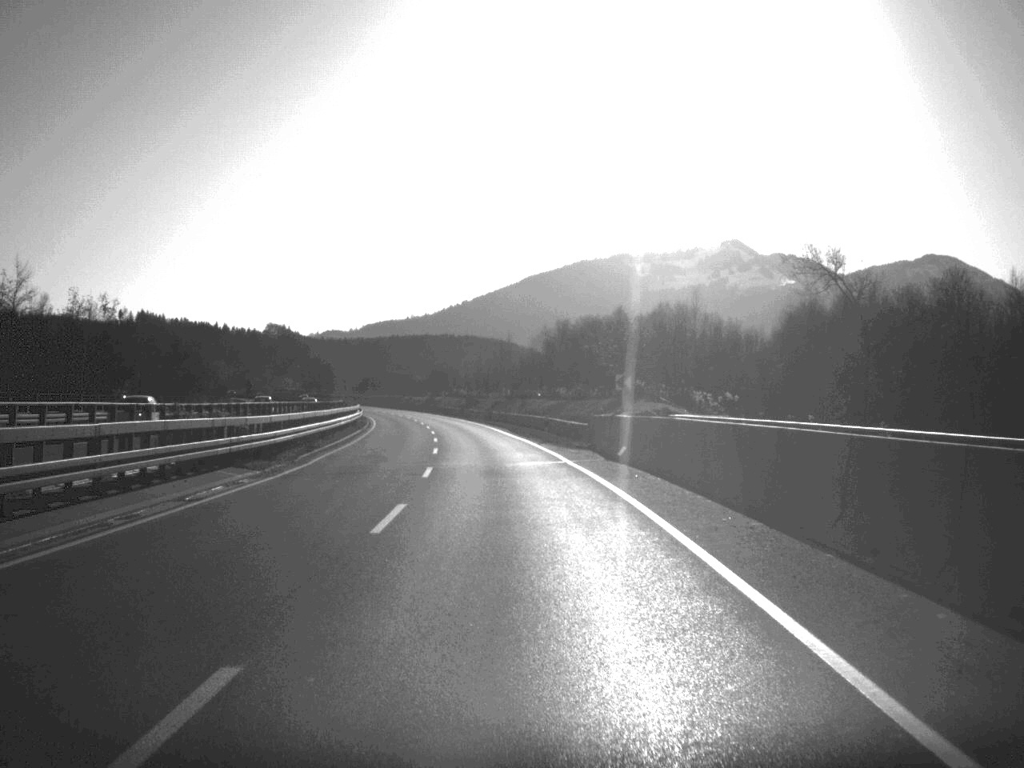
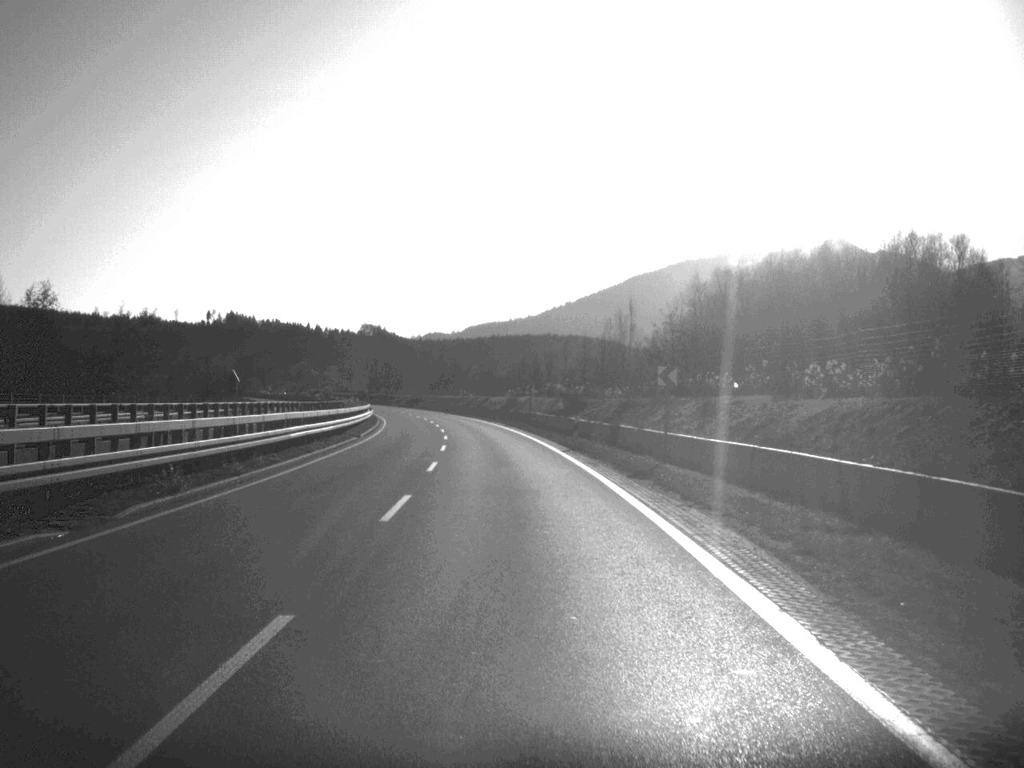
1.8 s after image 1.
(-2.4, +57.9) m; -5°
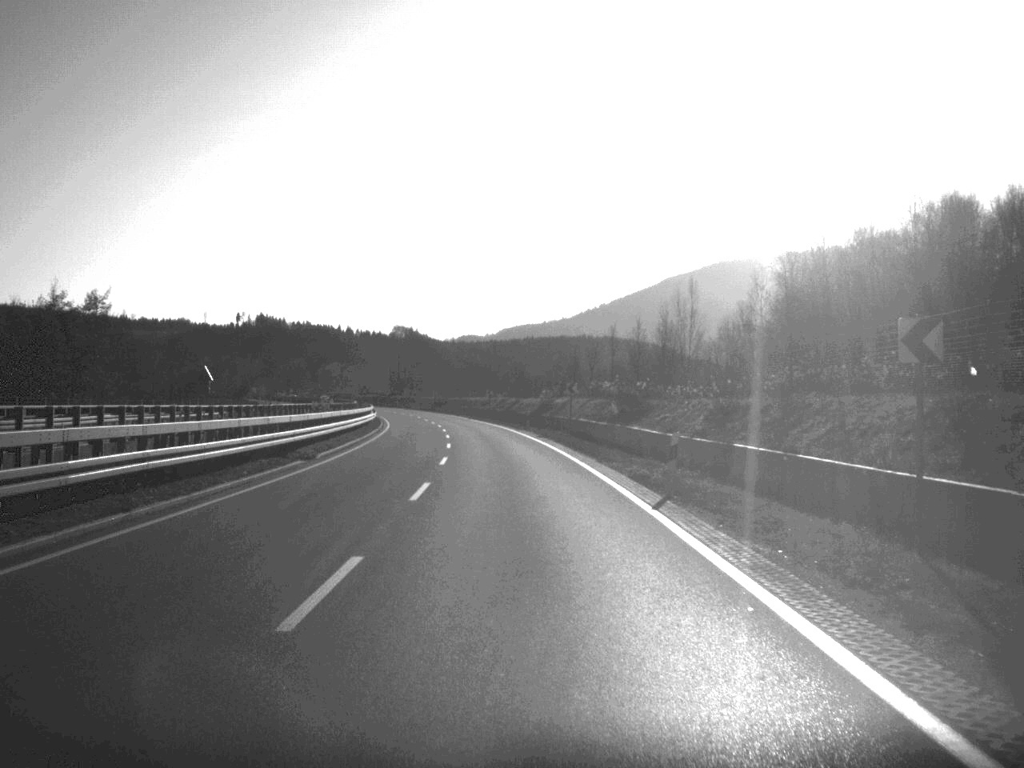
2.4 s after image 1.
(-0.3, +20.1) m; -2°
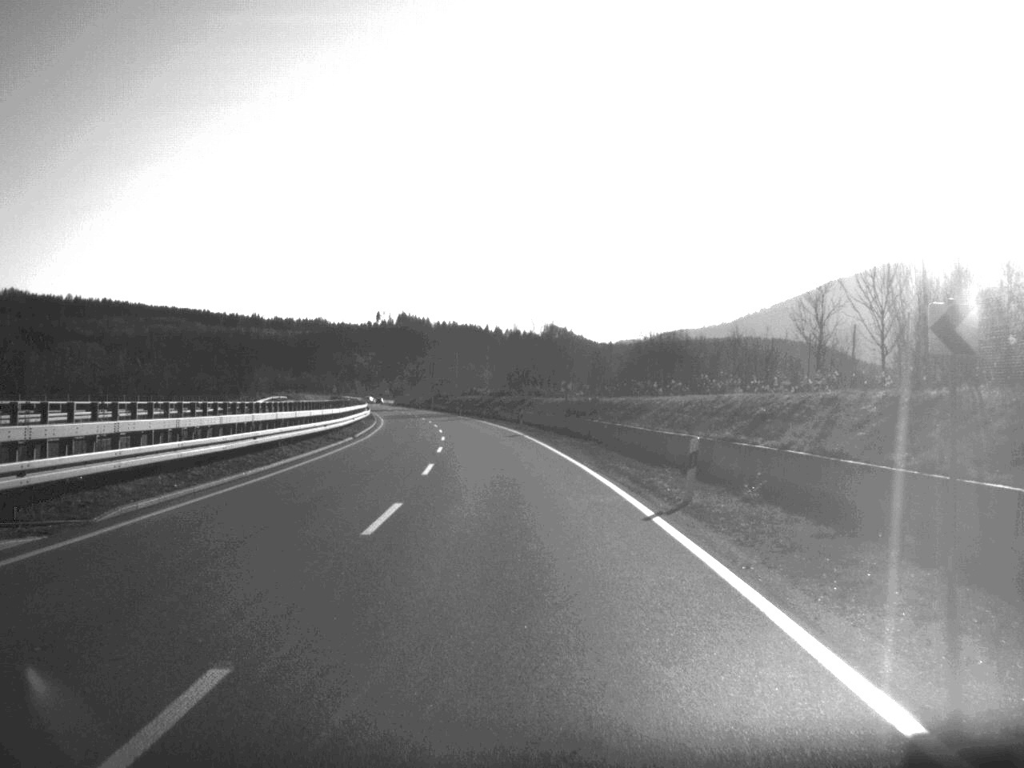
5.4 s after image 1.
(-5.9, +101.3) m; -7°
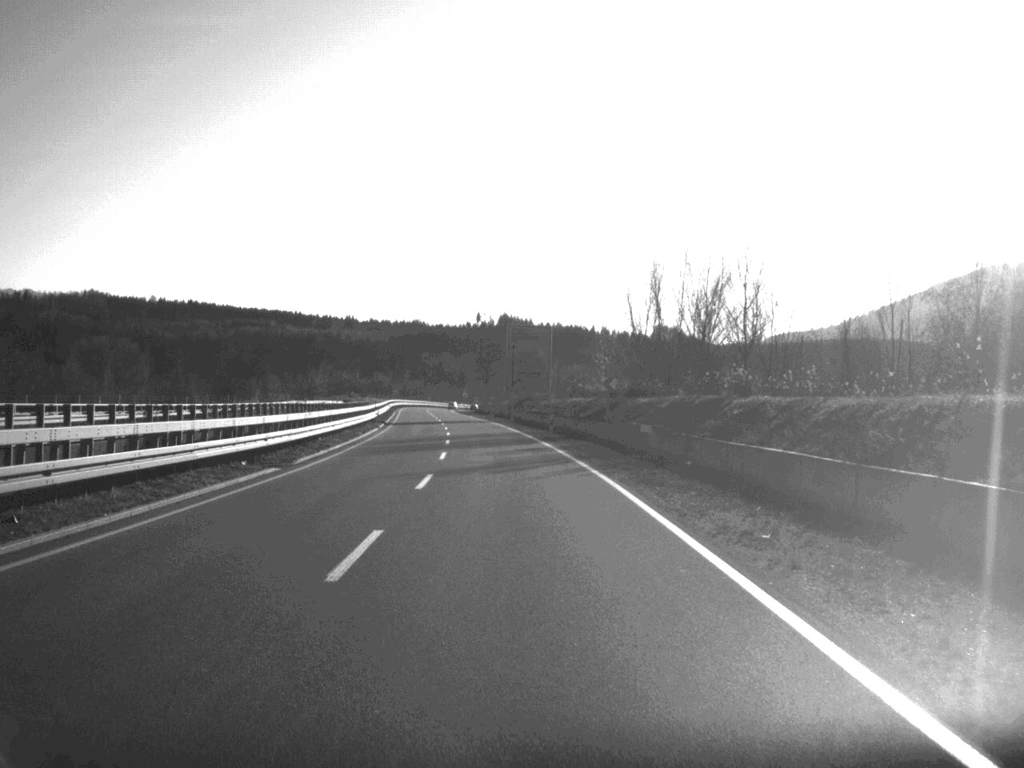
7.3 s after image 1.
(-2.6, +63.5) m; -5°
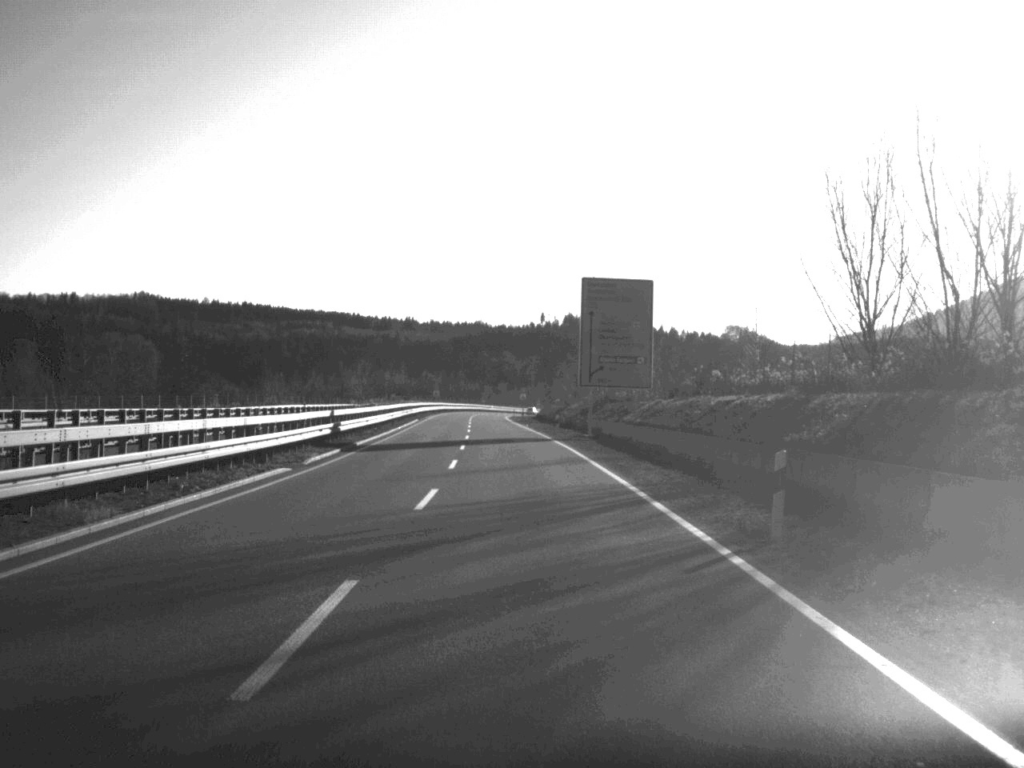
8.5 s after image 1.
(-1.1, +40.5) m; -3°
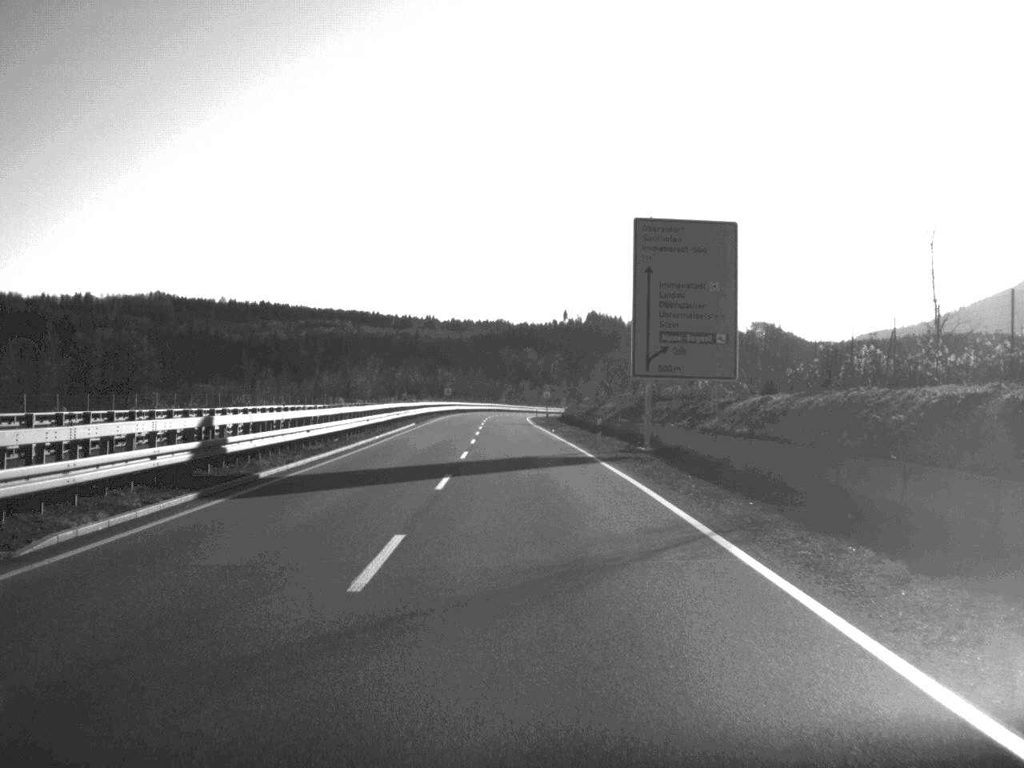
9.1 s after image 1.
(-0.2, +19.8) m; -1°
